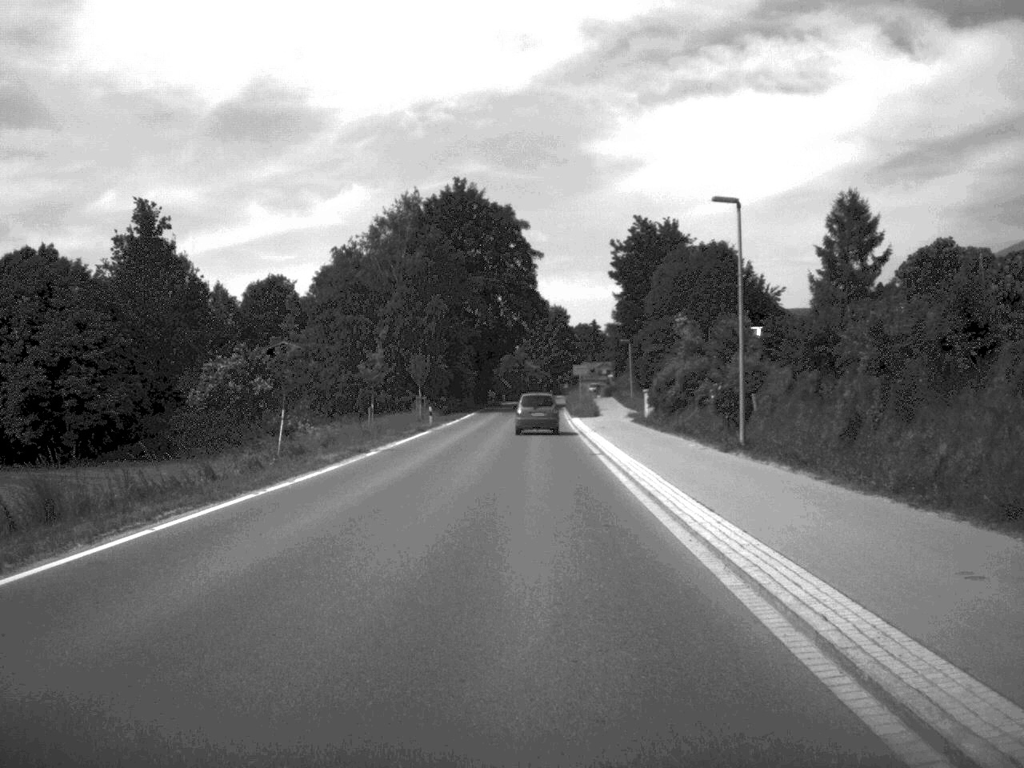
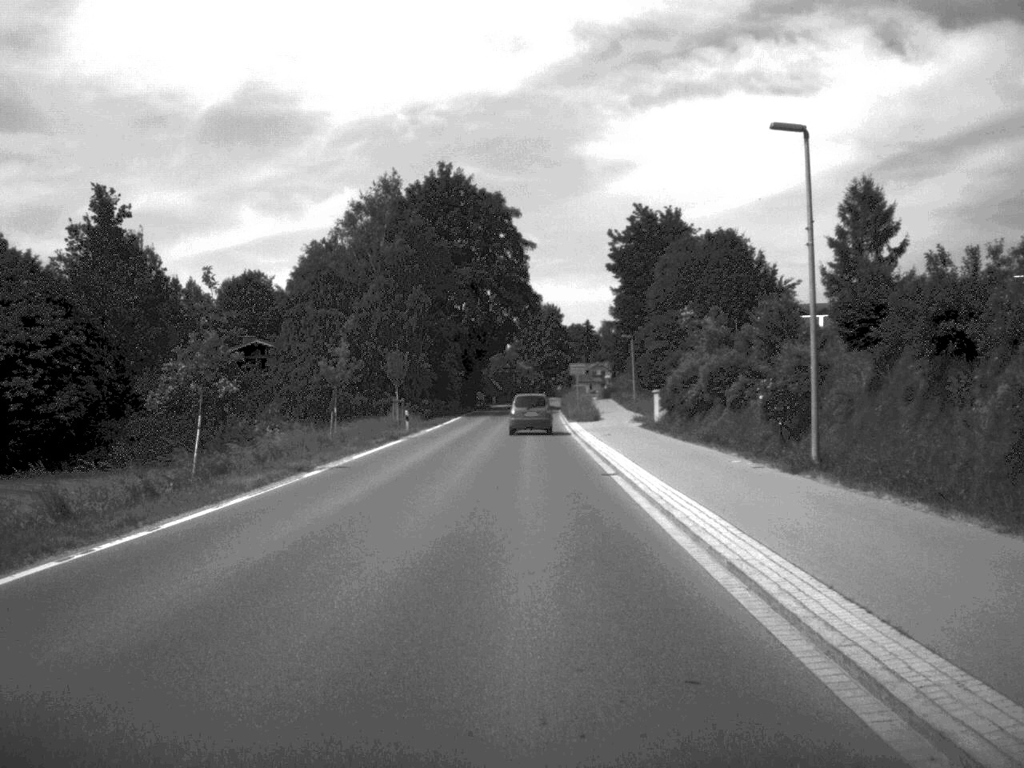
(0.0, +8.6) m; 0°
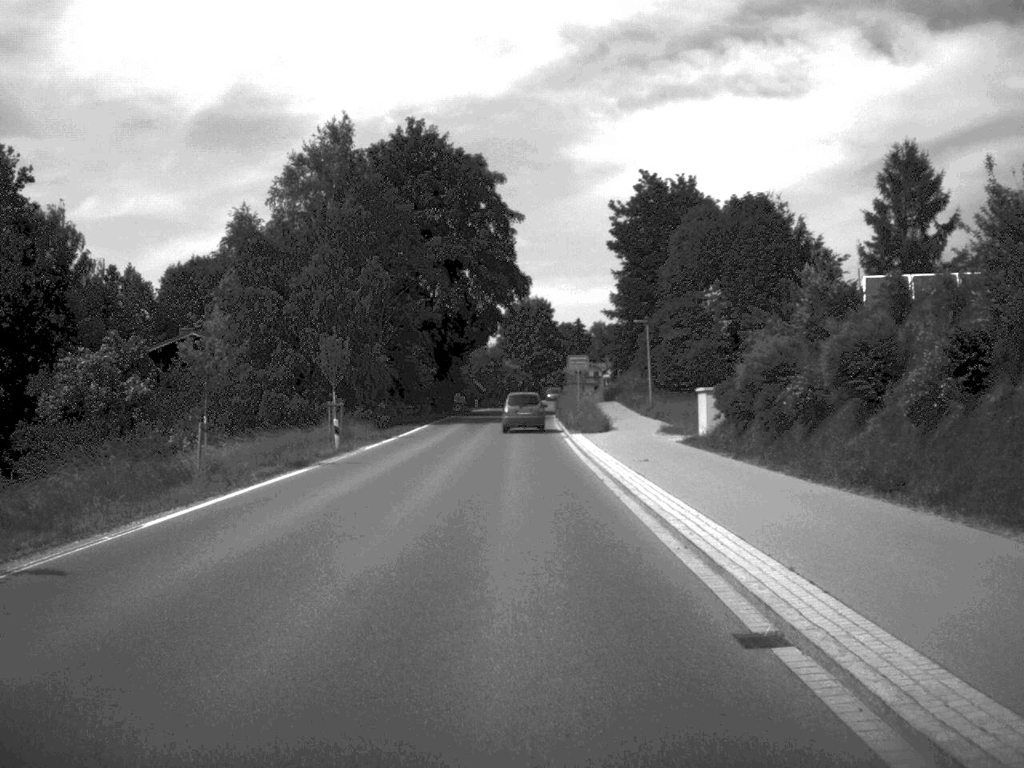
(+0.1, +17.6) m; 0°
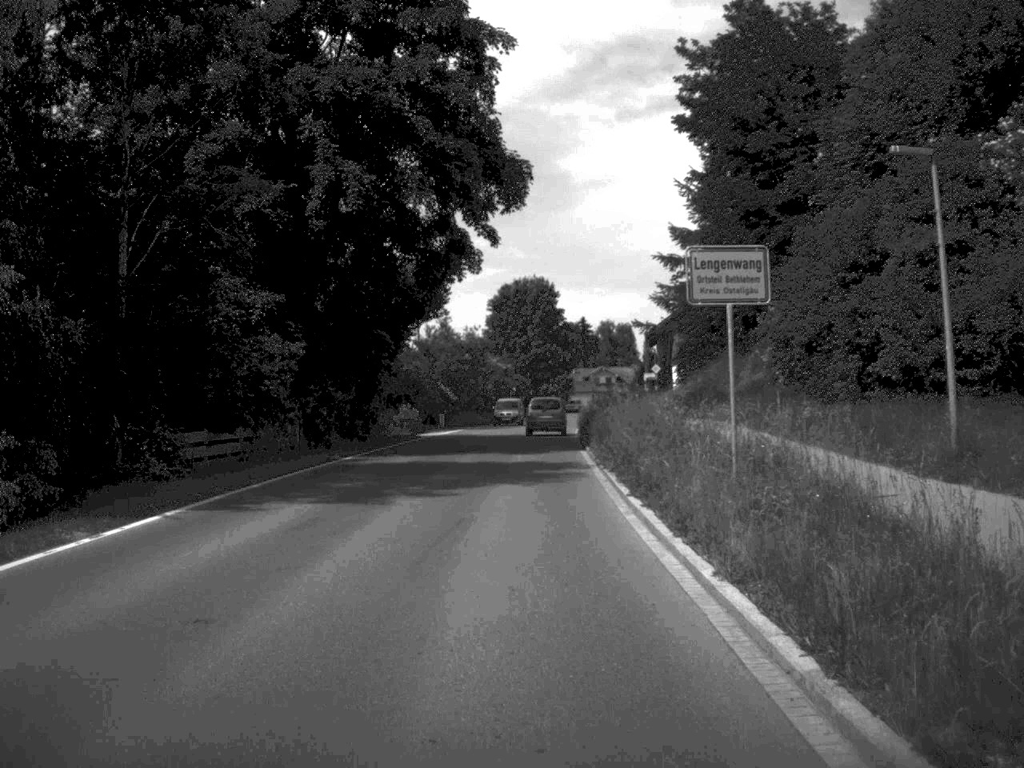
(0.0, +45.2) m; 0°
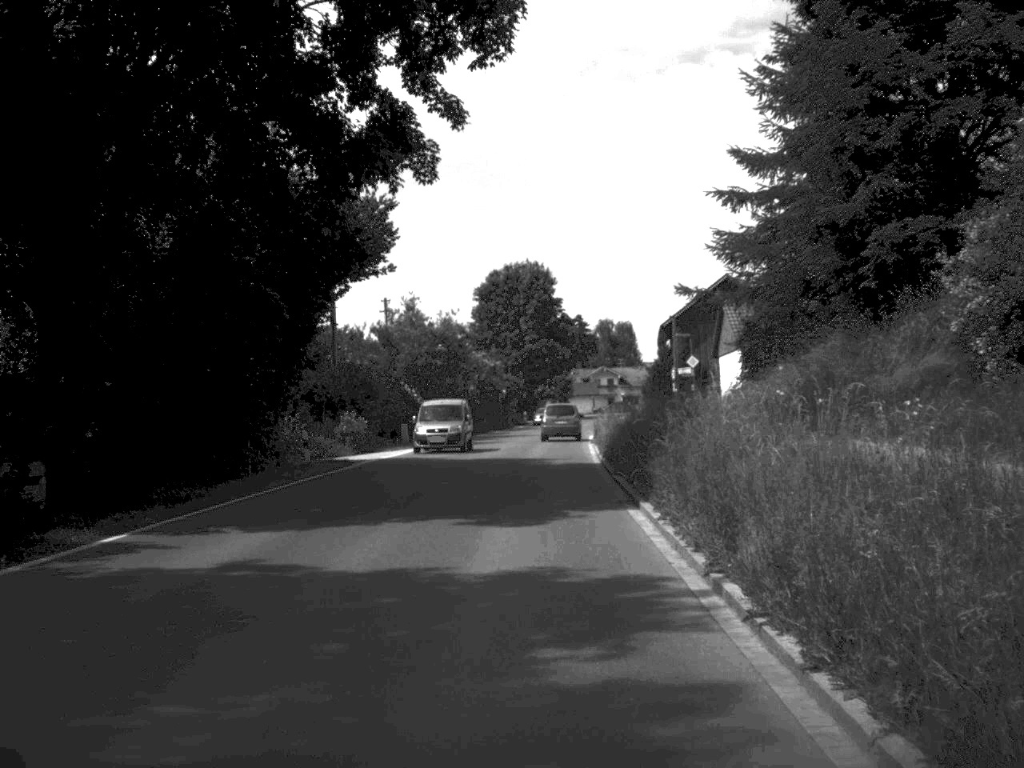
(0.0, +19.2) m; 0°
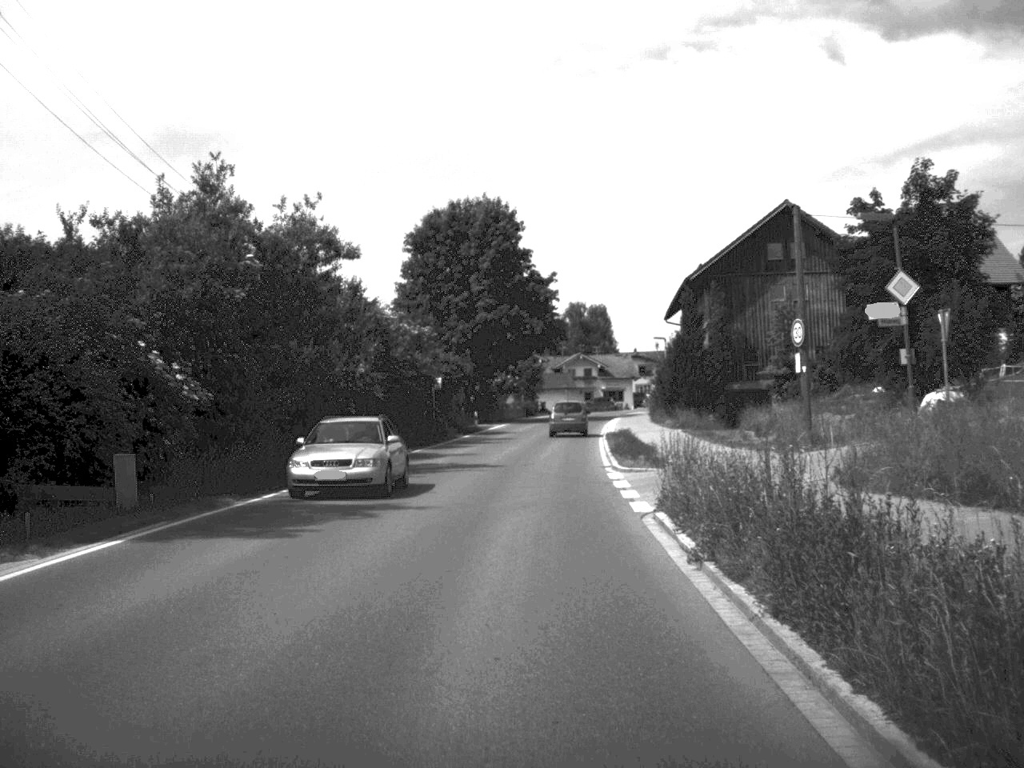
(+0.5, +35.3) m; +2°
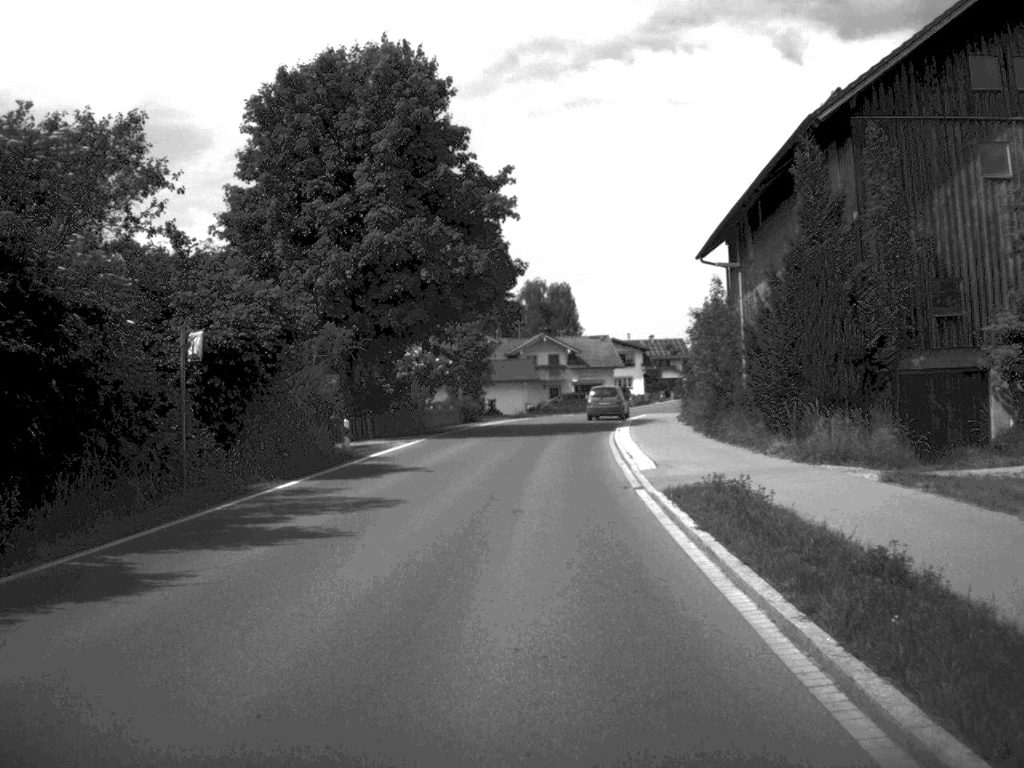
(+0.7, +36.3) m; +2°
